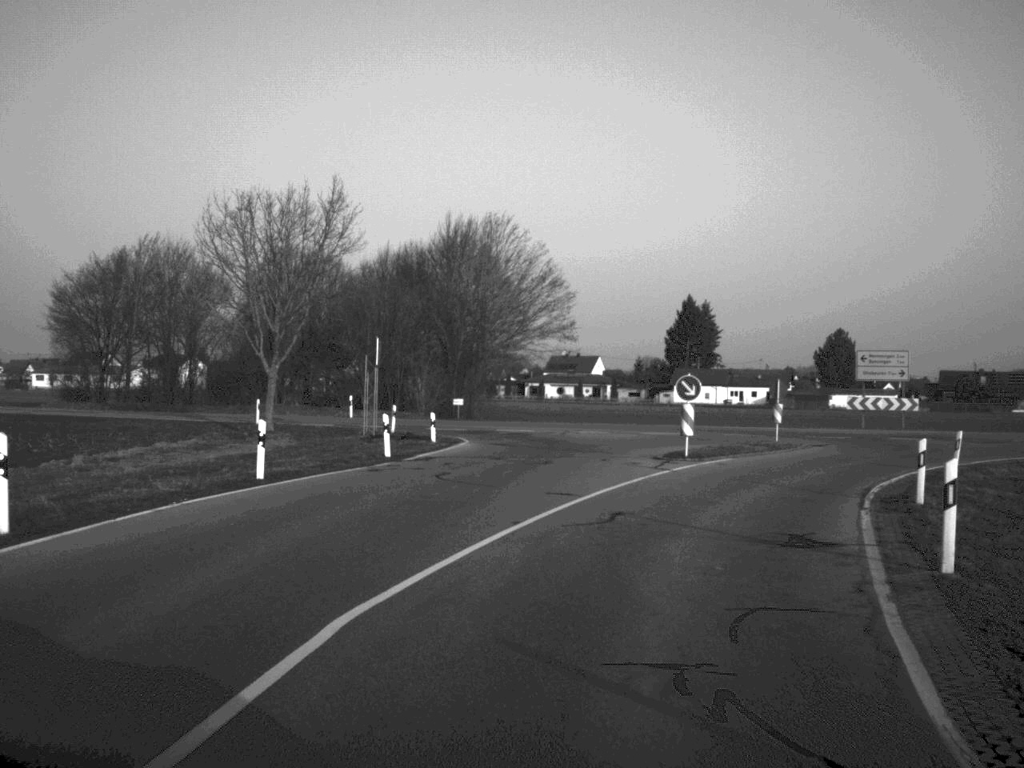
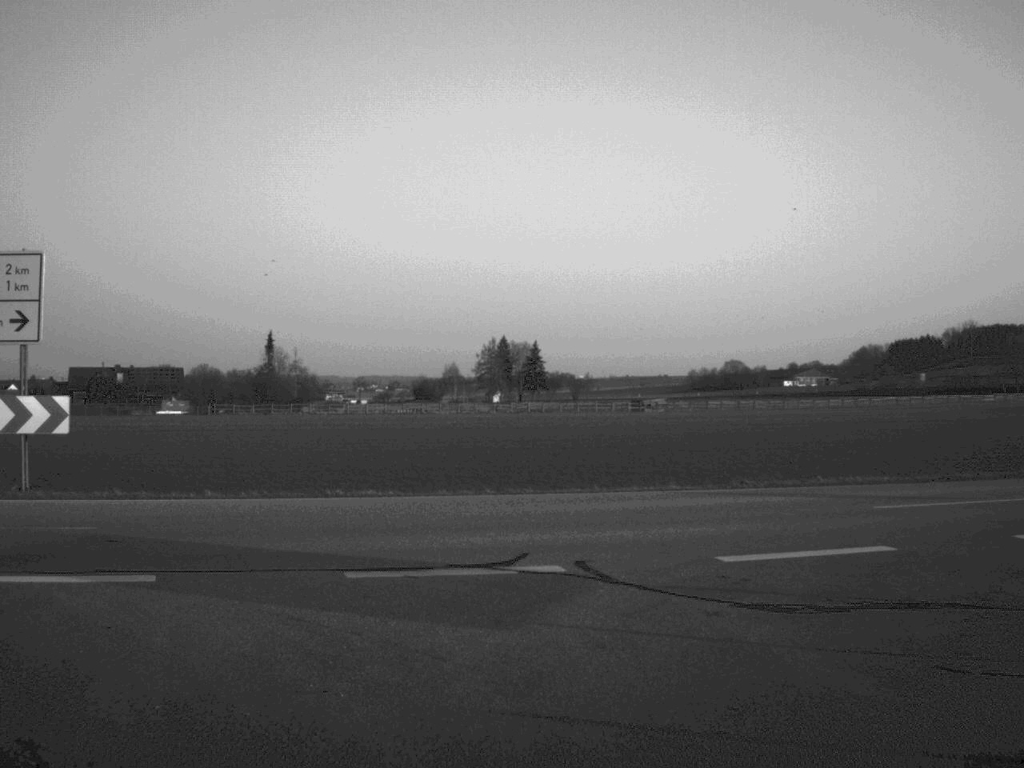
(+9.4, +33.6) m; +40°
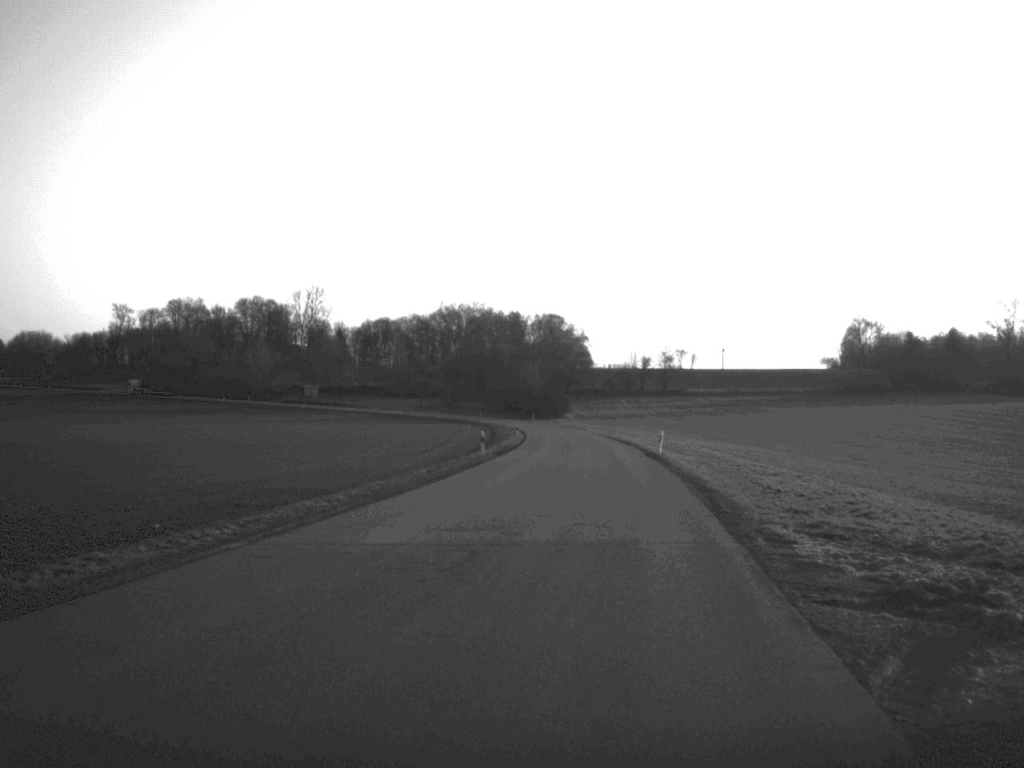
(+12.9, +16.0) m; +70°
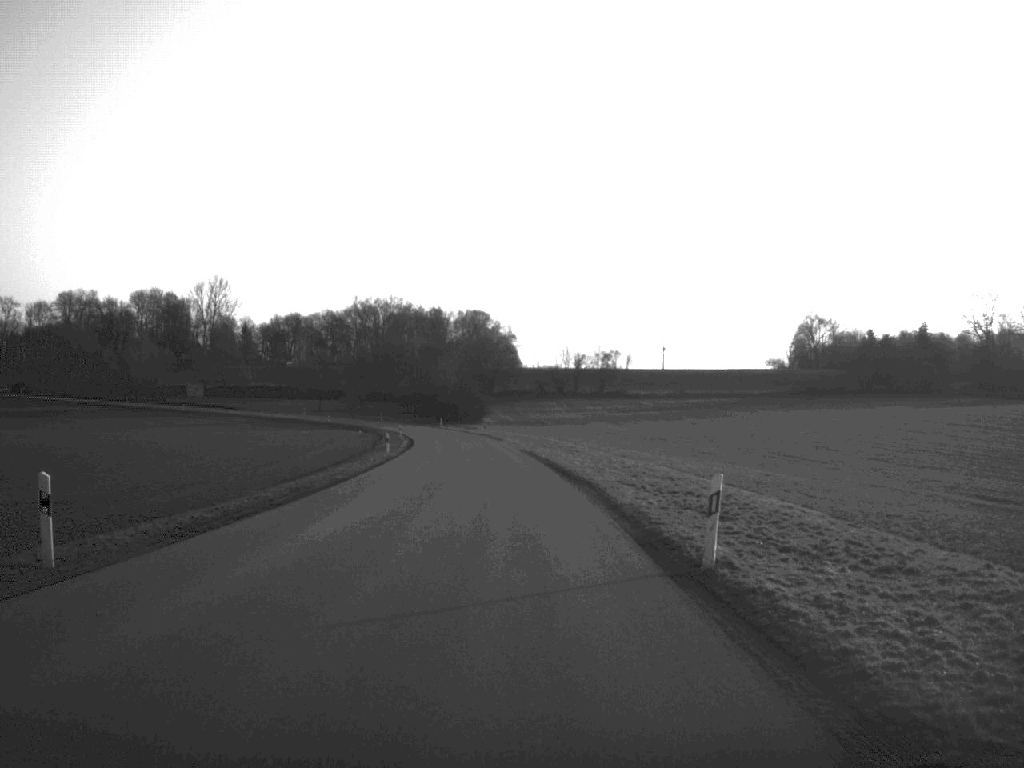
(+2.5, +39.1) m; +3°
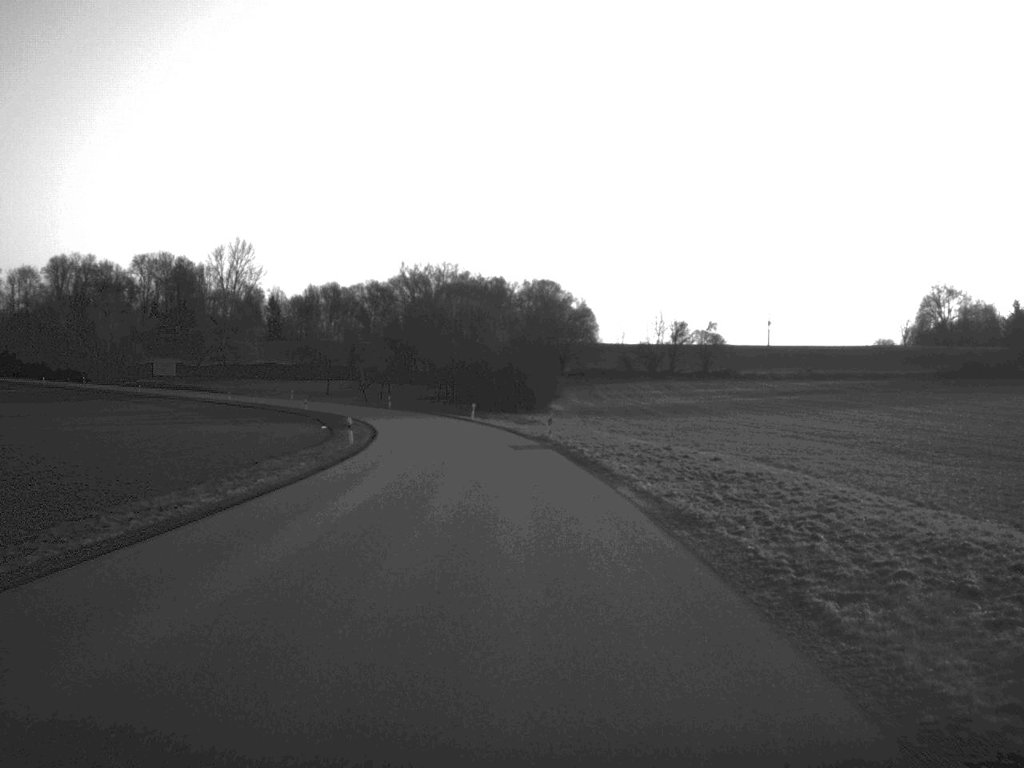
(-1.8, +65.9) m; -3°
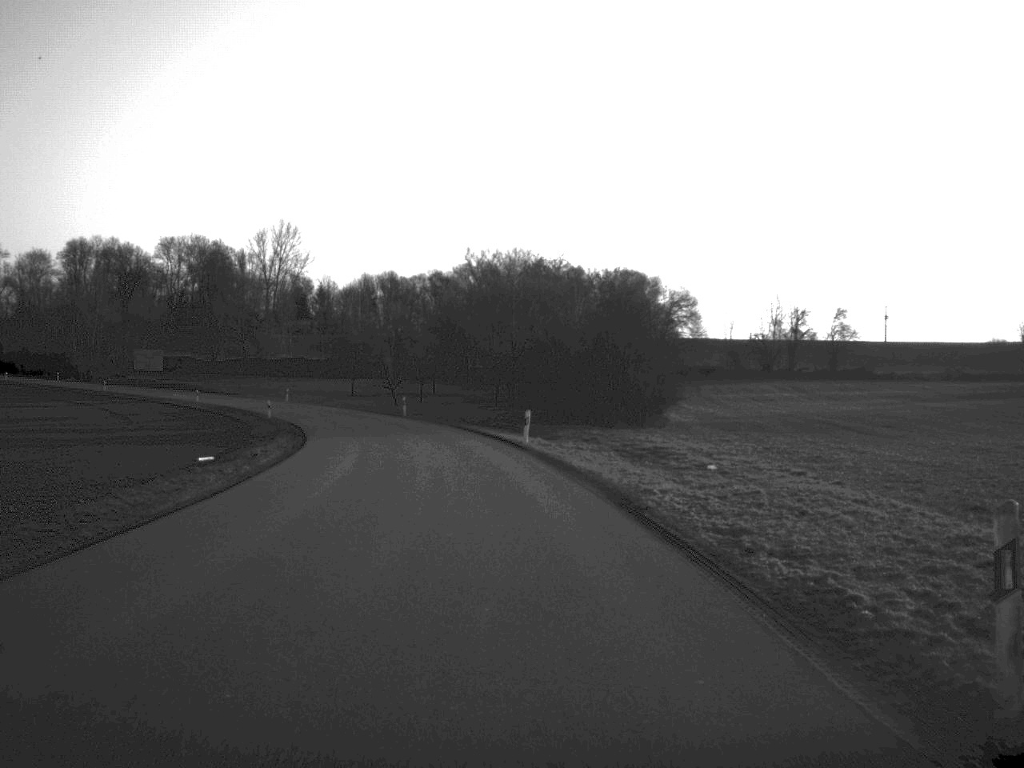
(-1.0, +42.4) m; -4°
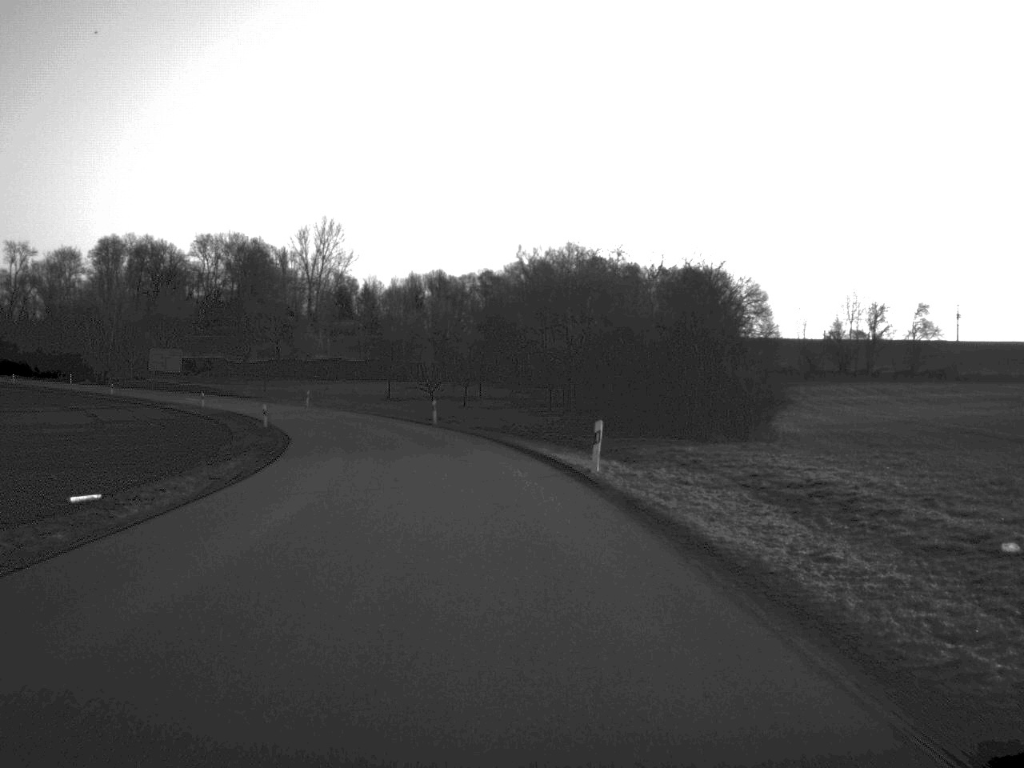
(-0.3, +14.2) m; -2°
